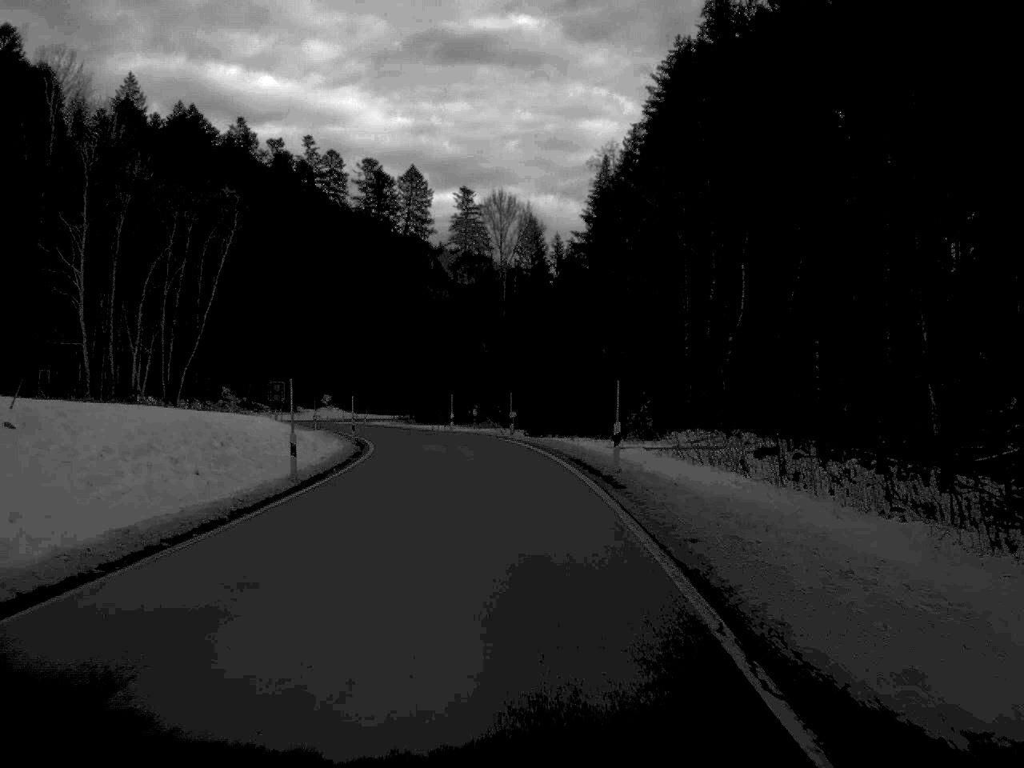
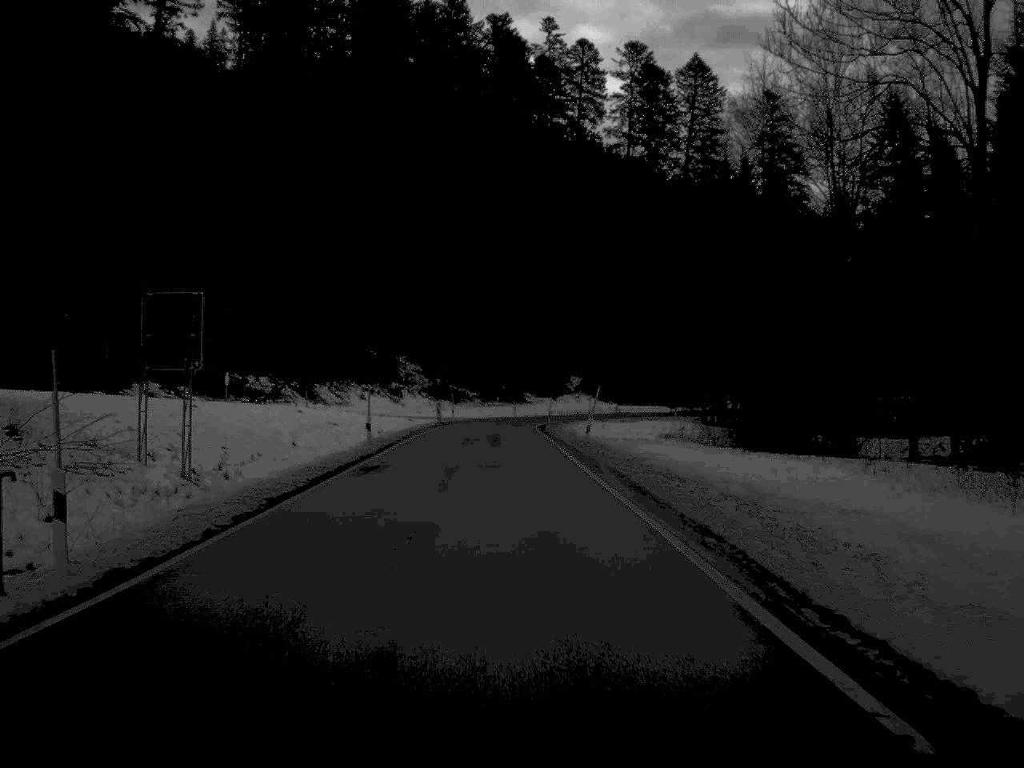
(-8.0, +75.5) m; -13°
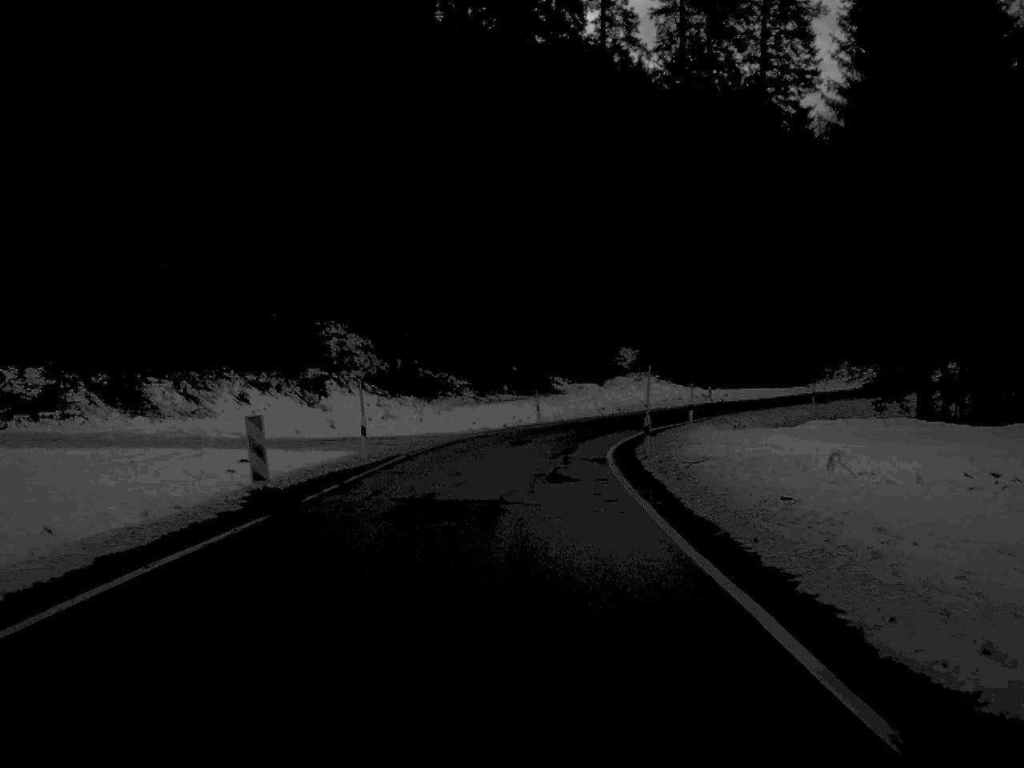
(-0.8, +56.5) m; -1°
